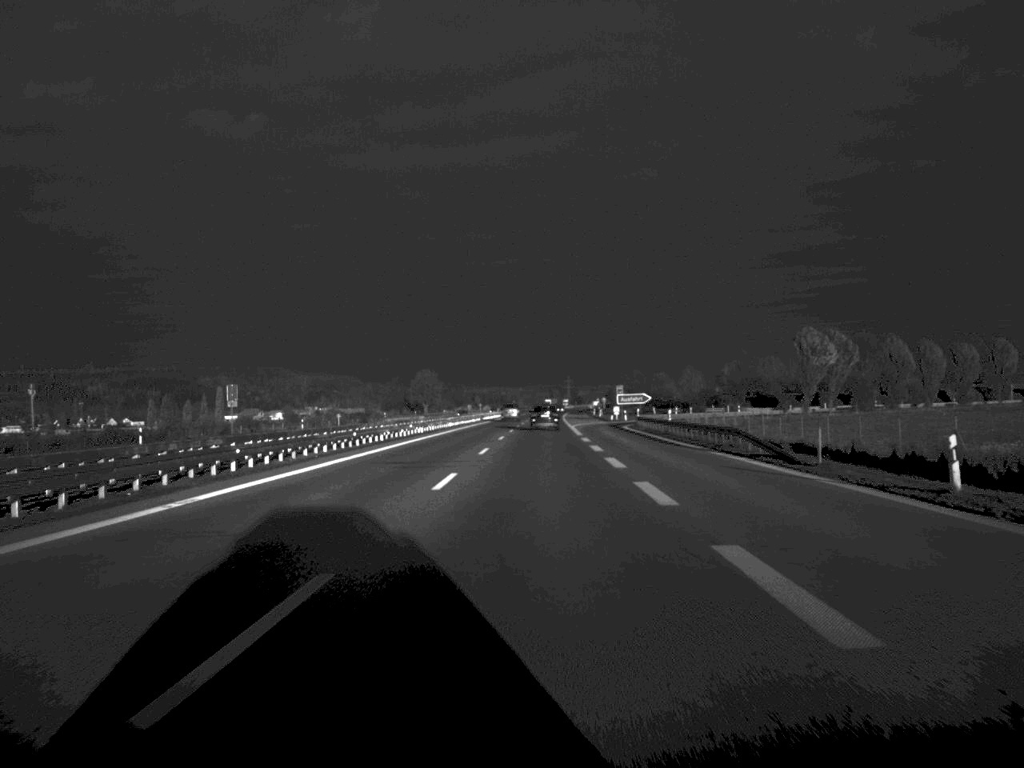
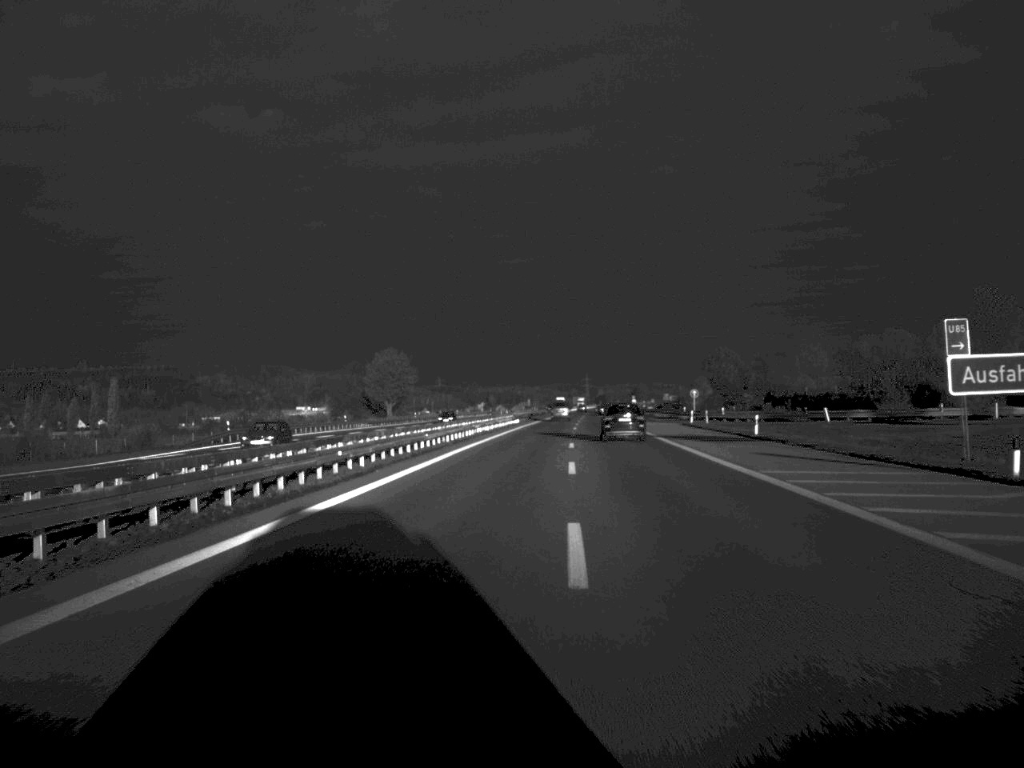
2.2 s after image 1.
(-0.8, +102.5) m; -1°
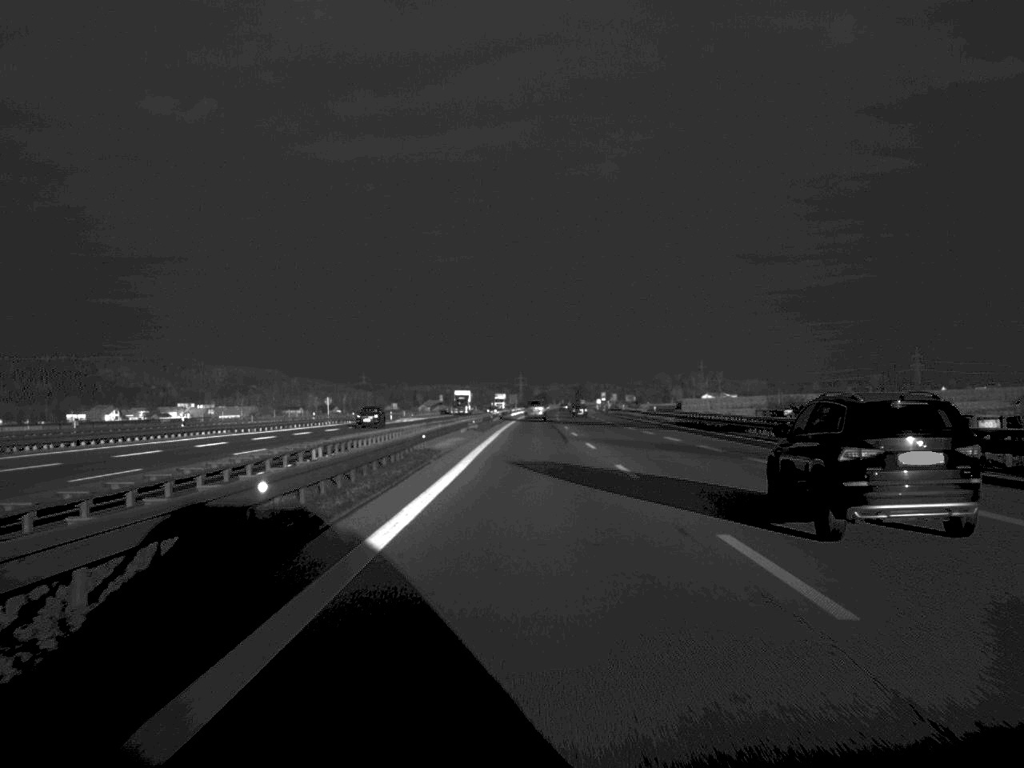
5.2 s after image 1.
(+4.1, +144.7) m; +3°
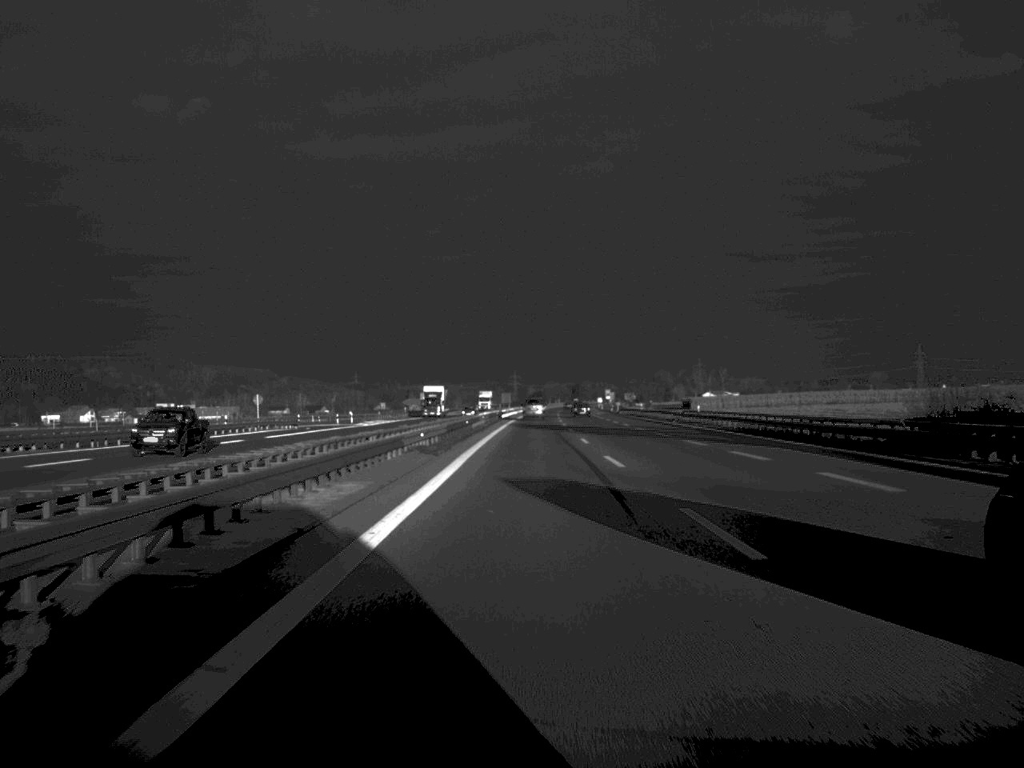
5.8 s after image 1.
(+0.1, +32.4) m; 0°
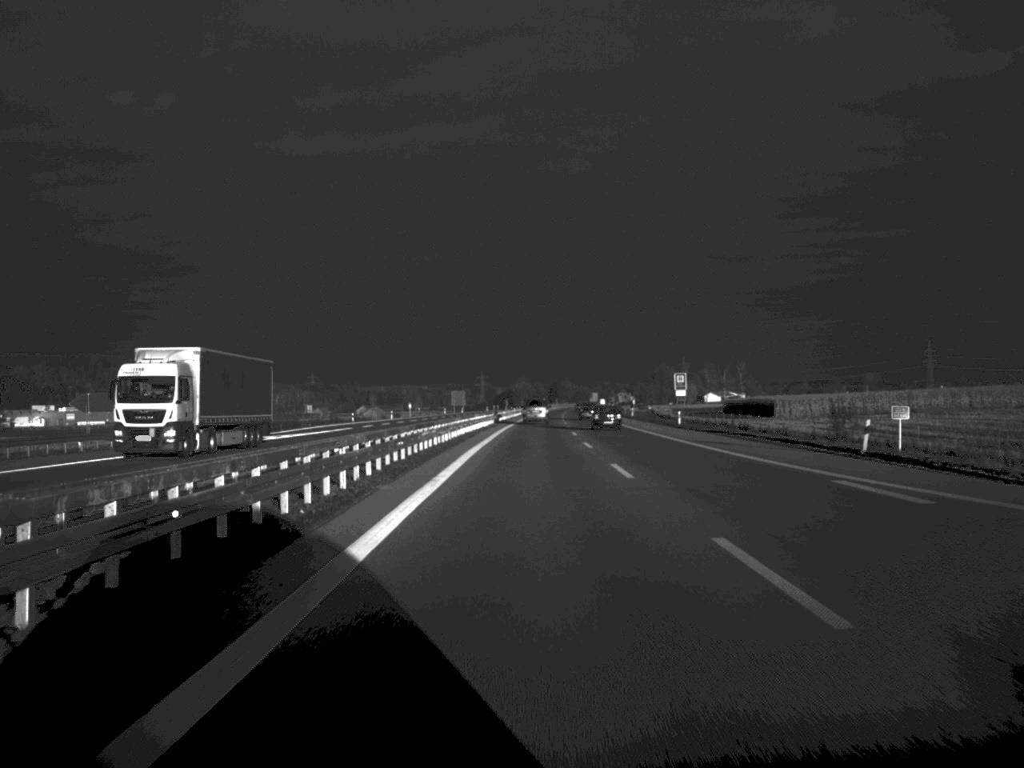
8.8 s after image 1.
(+1.4, +145.2) m; +1°
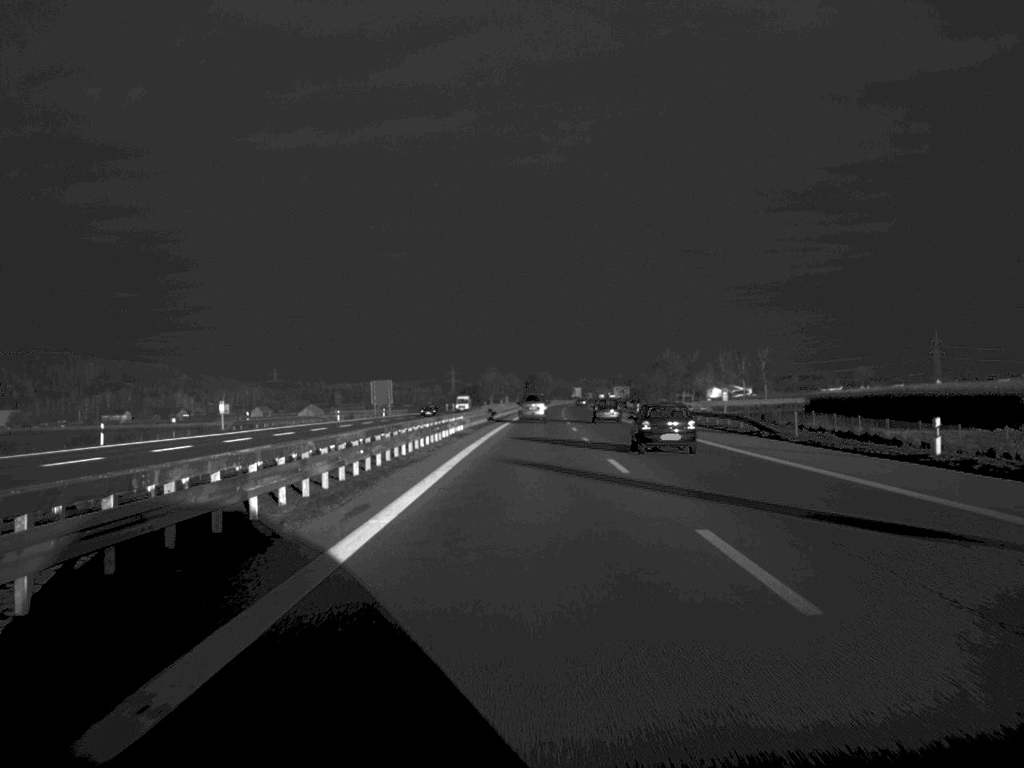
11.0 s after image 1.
(+1.1, +107.1) m; +1°
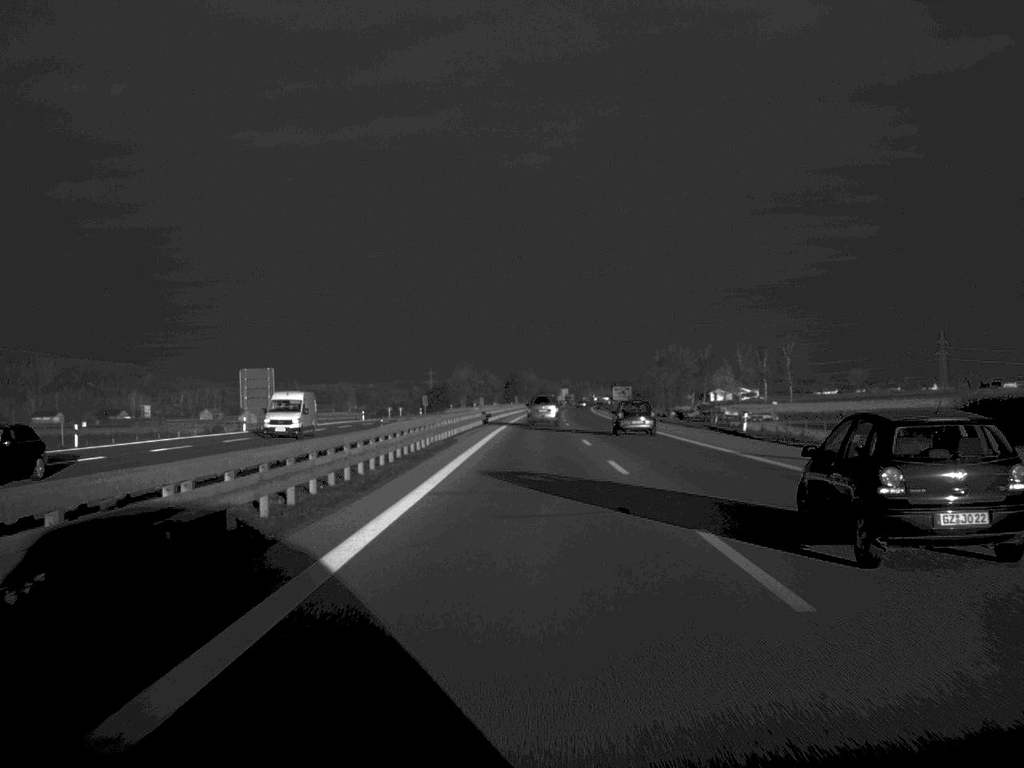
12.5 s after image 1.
(+0.5, +70.7) m; +1°
